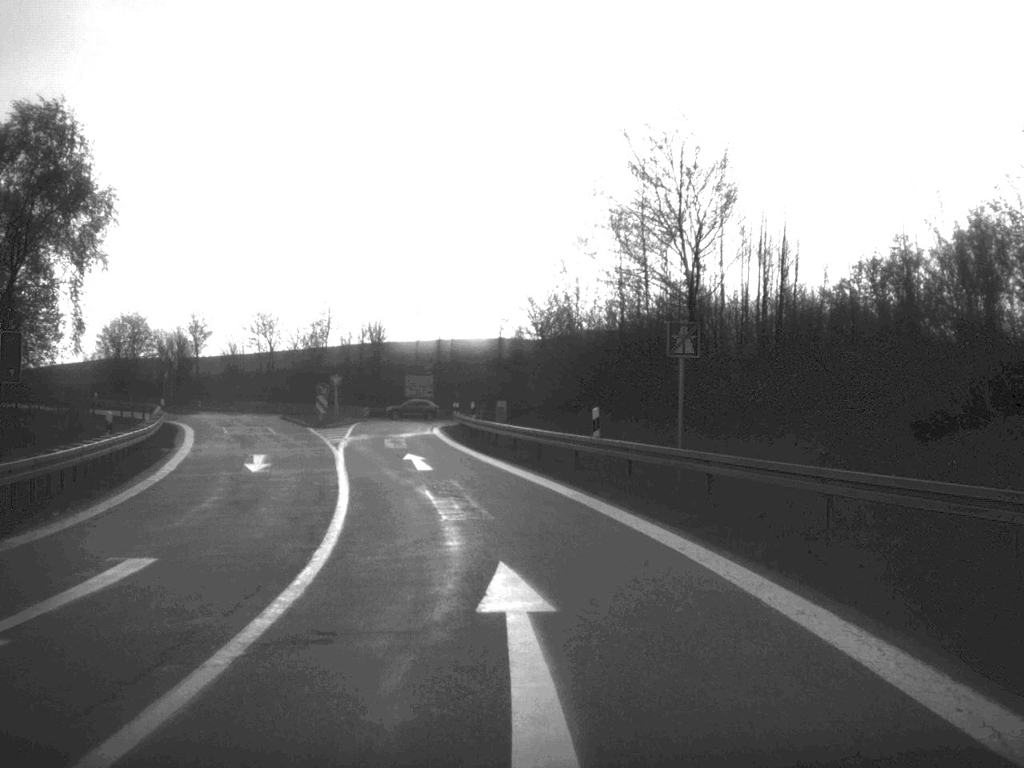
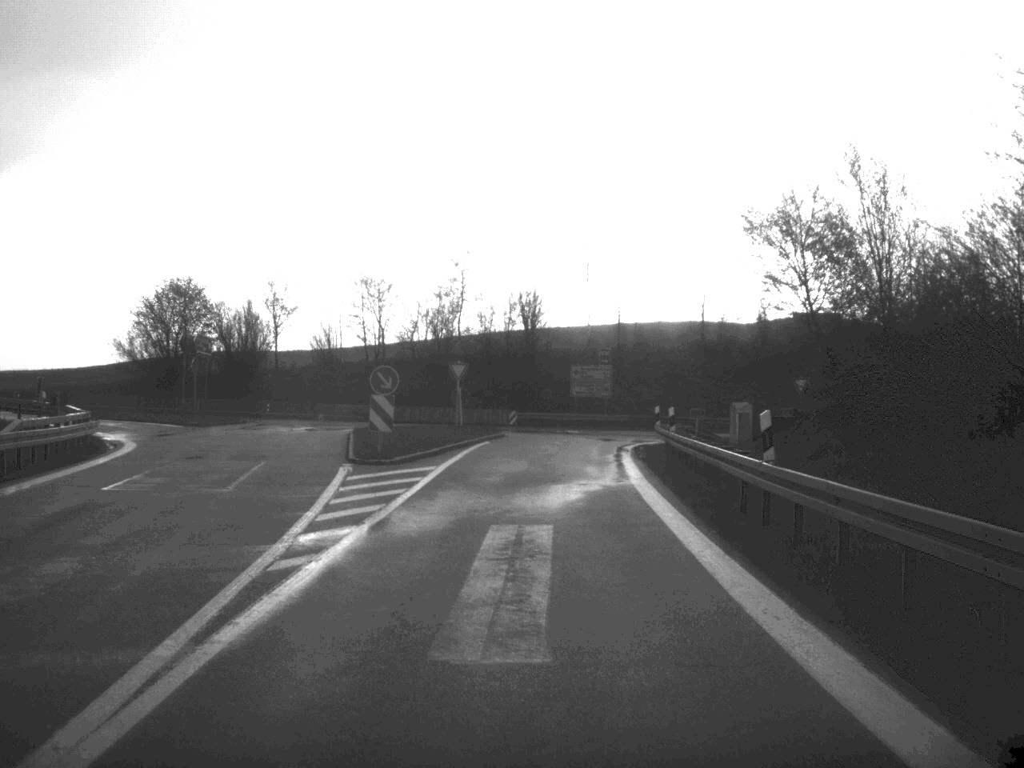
(-2.5, +31.2) m; -8°
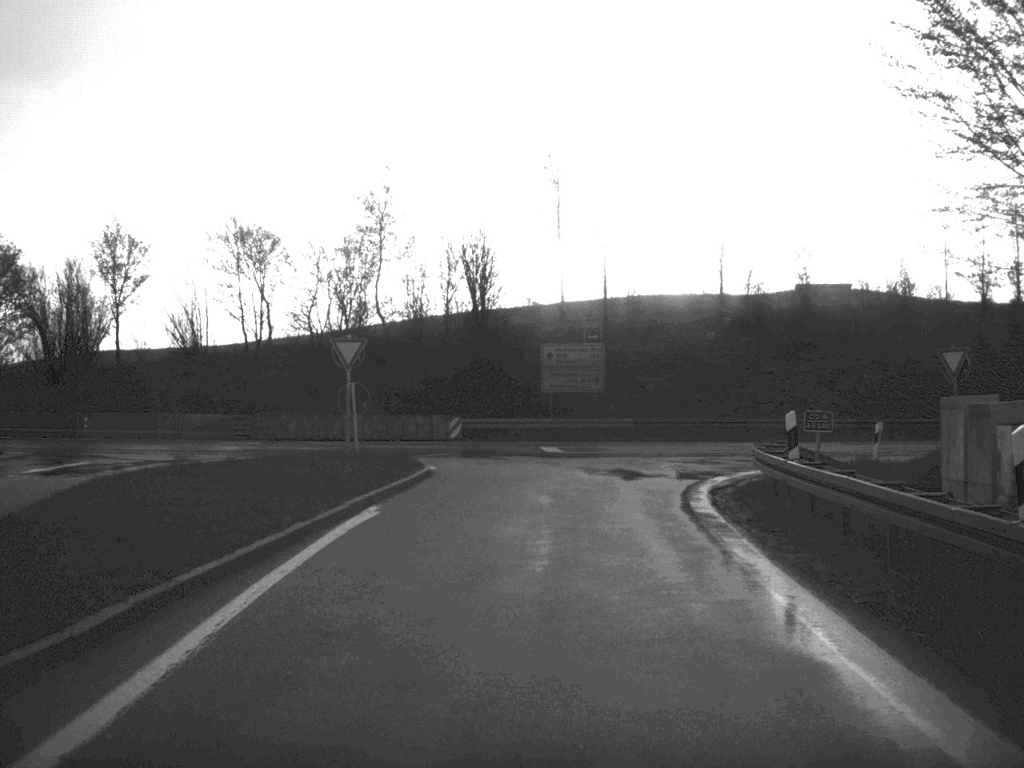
(+0.2, +23.1) m; +2°
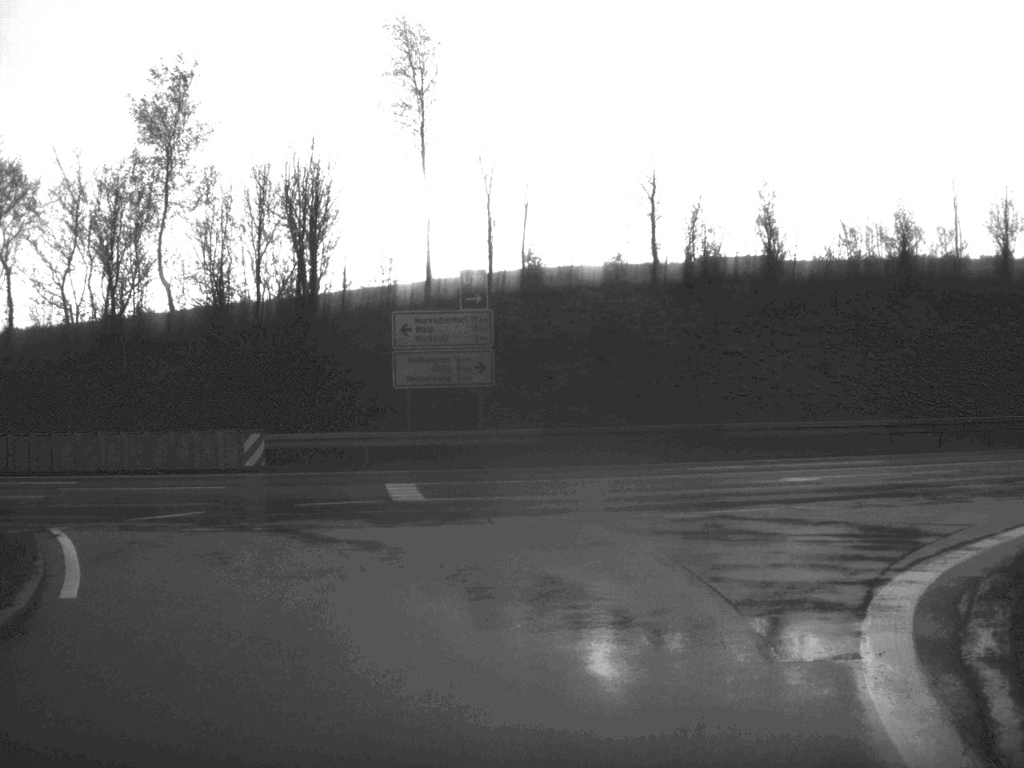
(+0.6, +16.6) m; +5°
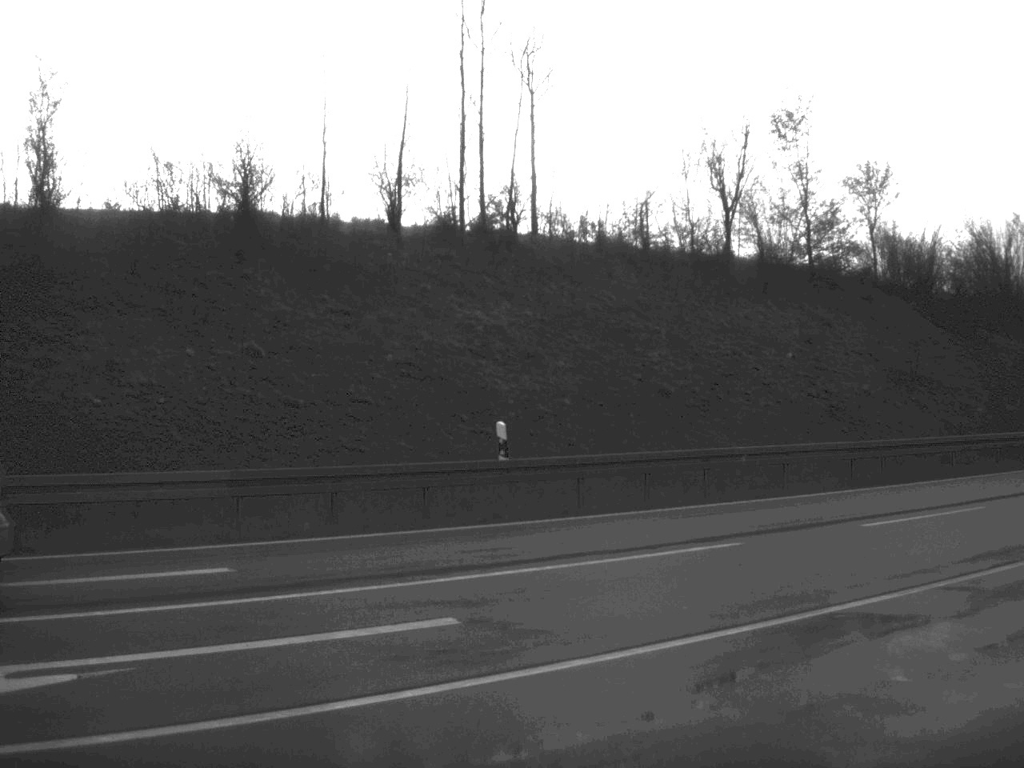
(+2.7, +14.5) m; +32°
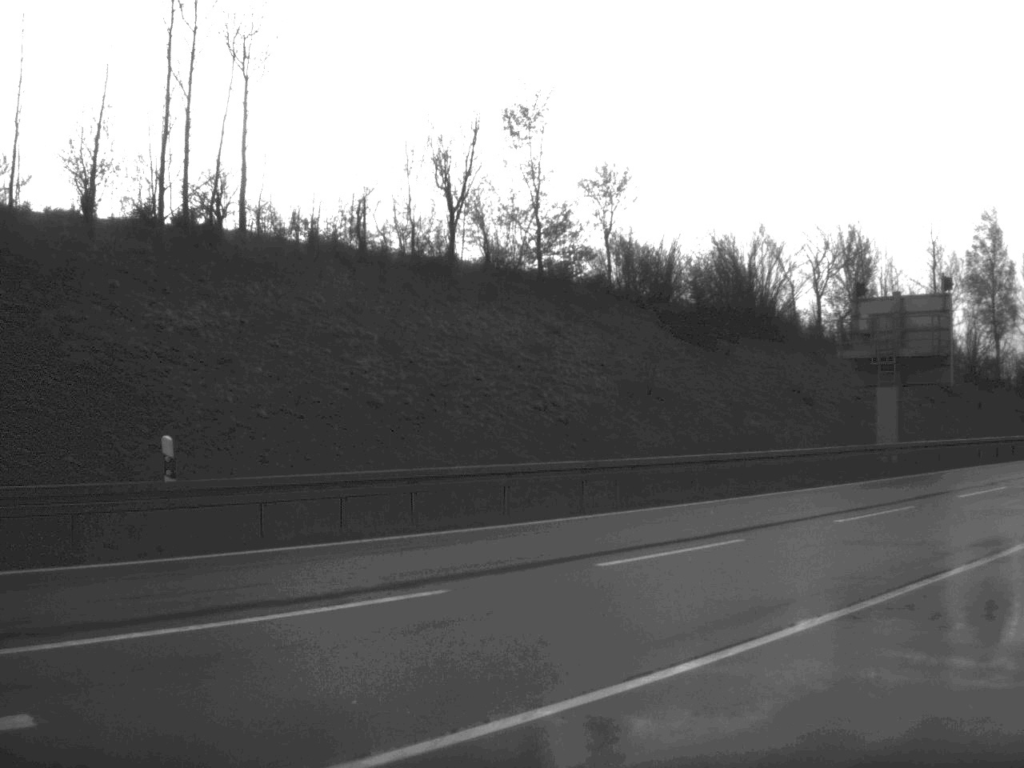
(+0.3, +2.7) m; +12°
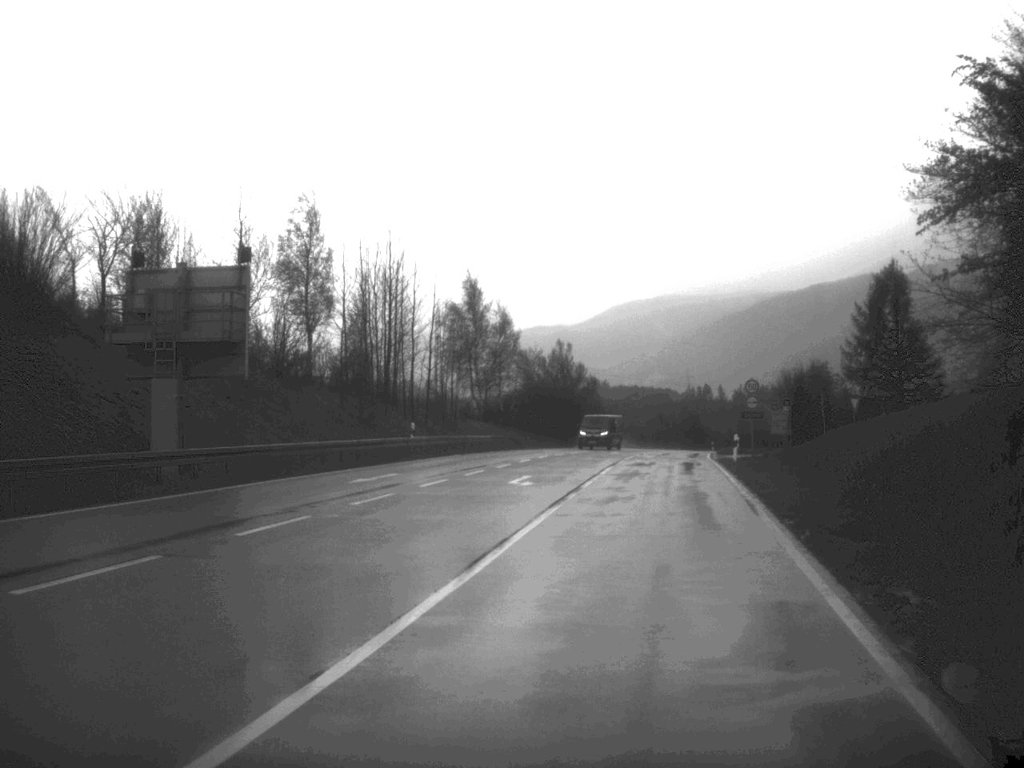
(+2.1, +7.1) m; +30°
